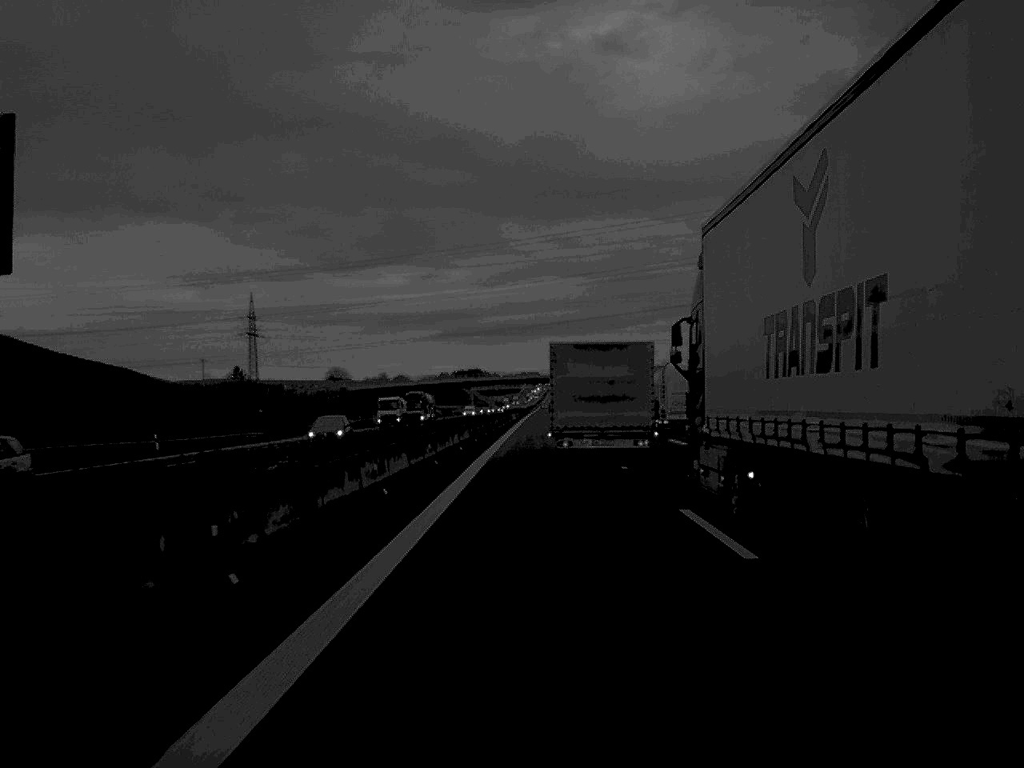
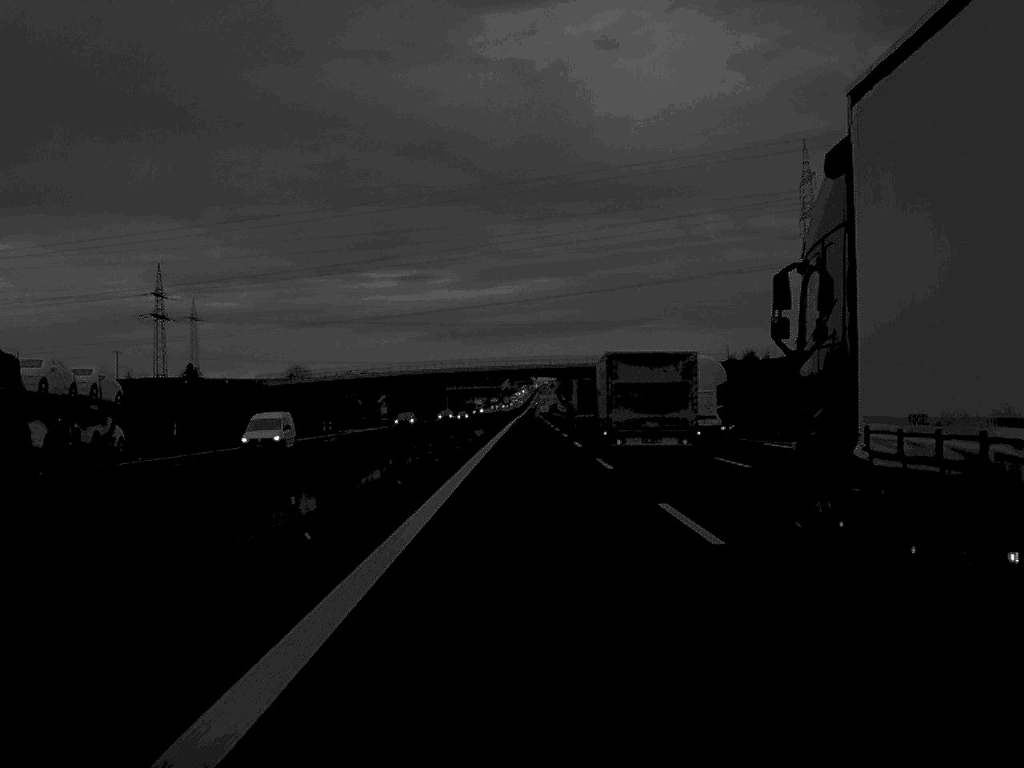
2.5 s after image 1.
(+0.4, +69.9) m; +1°
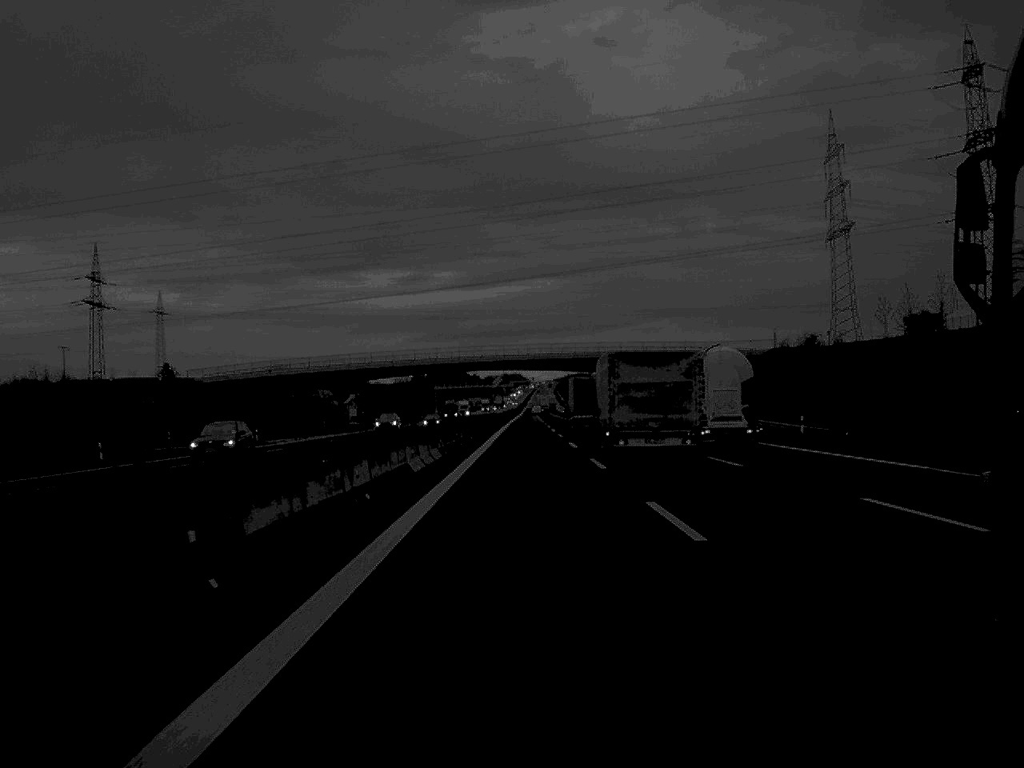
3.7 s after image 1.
(+0.1, +35.5) m; 0°
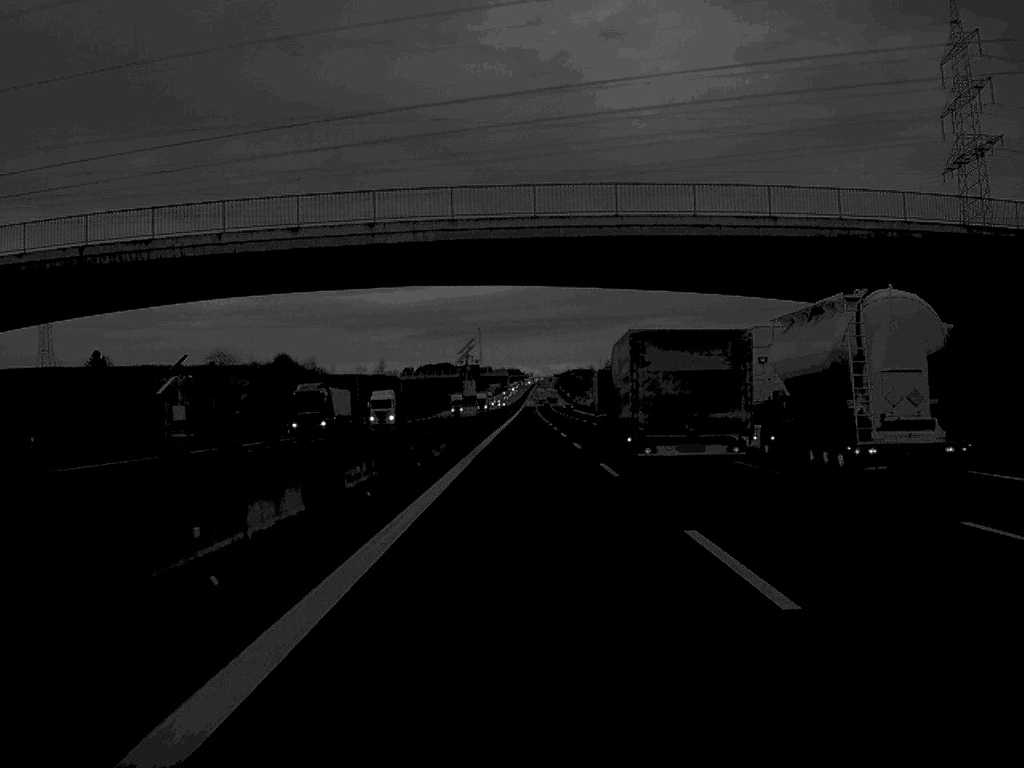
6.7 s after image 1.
(-0.2, +94.6) m; 0°
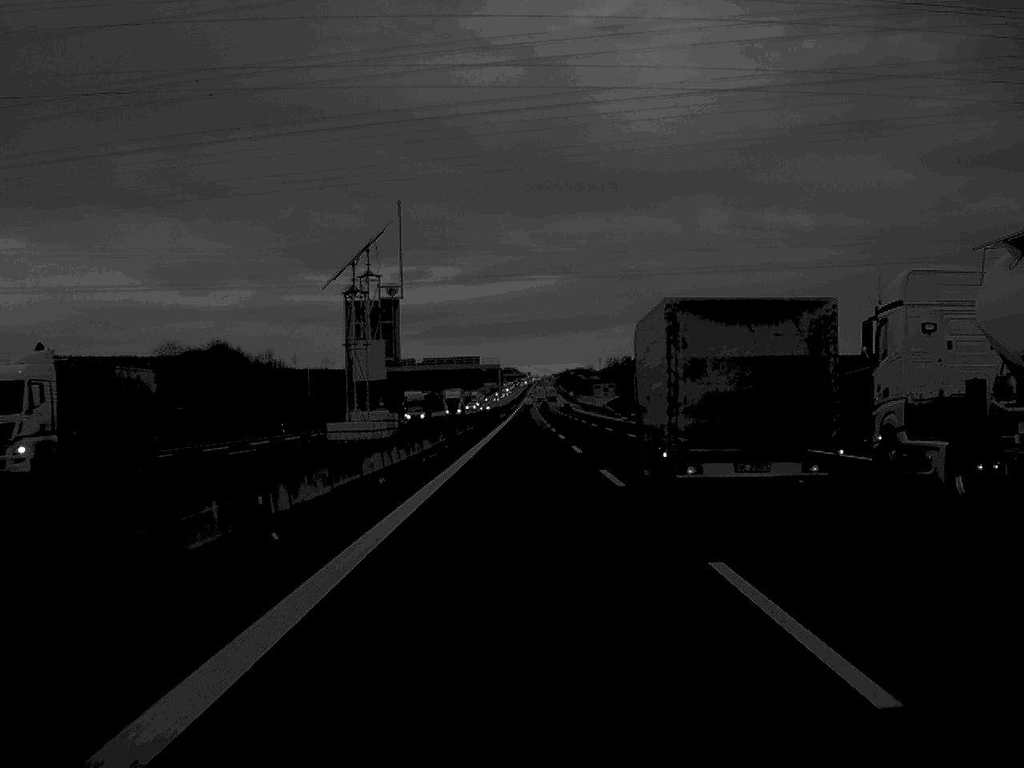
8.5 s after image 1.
(0.0, +56.6) m; 0°
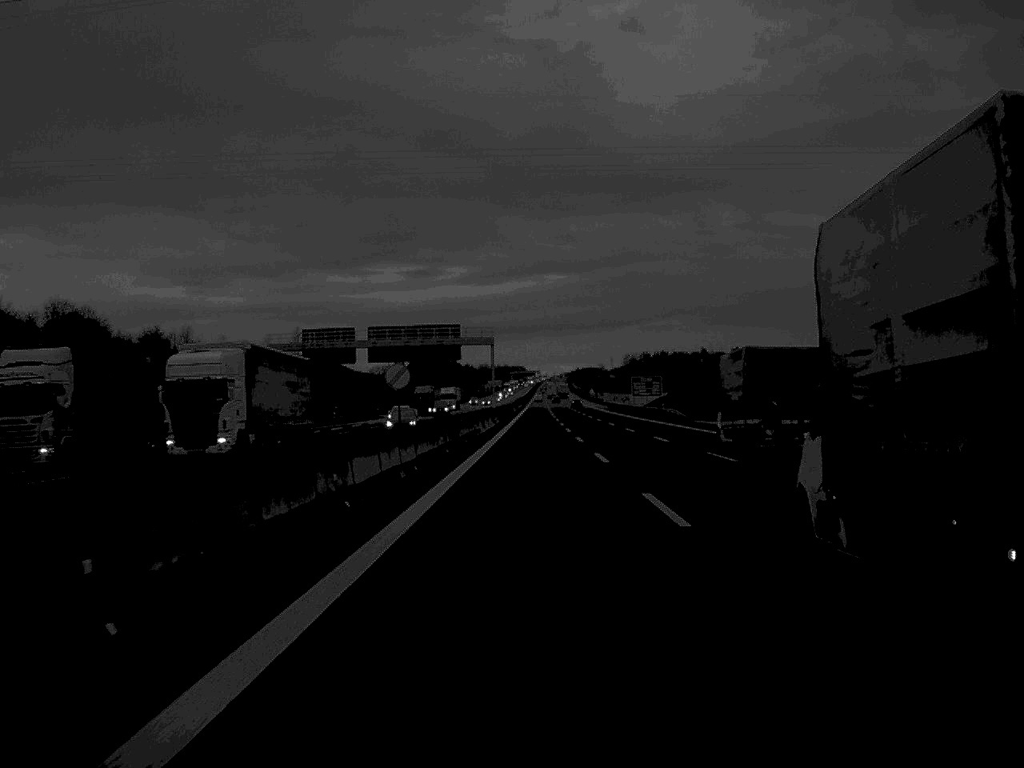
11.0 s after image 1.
(-0.2, +79.6) m; 0°
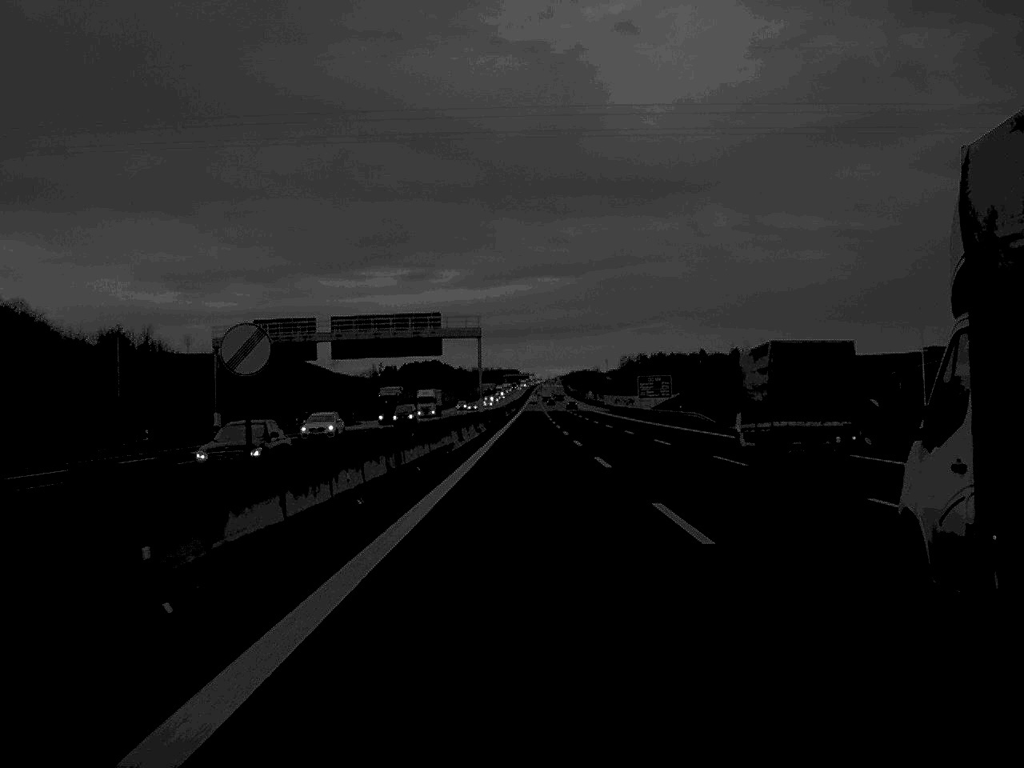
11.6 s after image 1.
(0.0, +19.9) m; 0°
